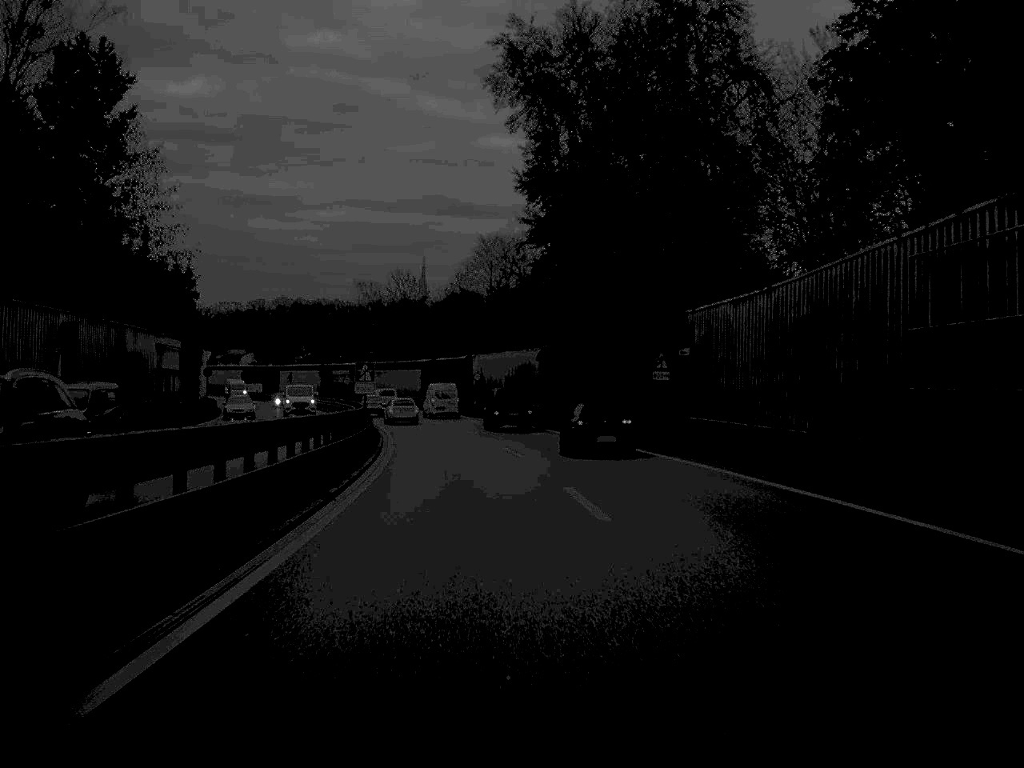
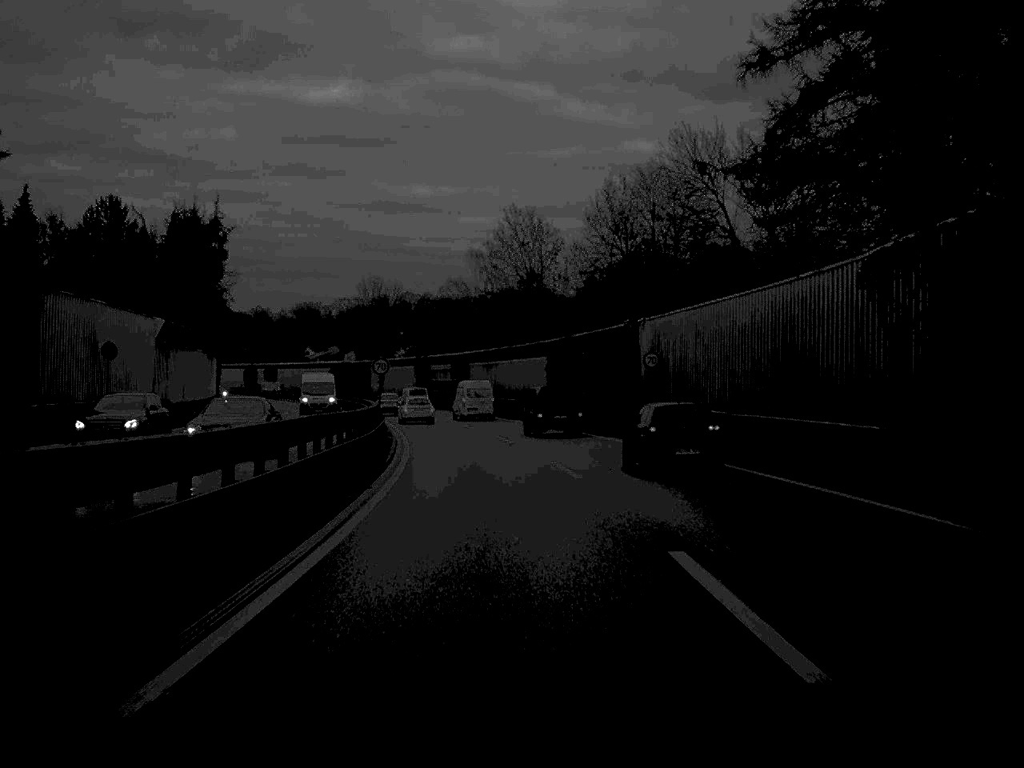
(-2.6, +45.1) m; -6°
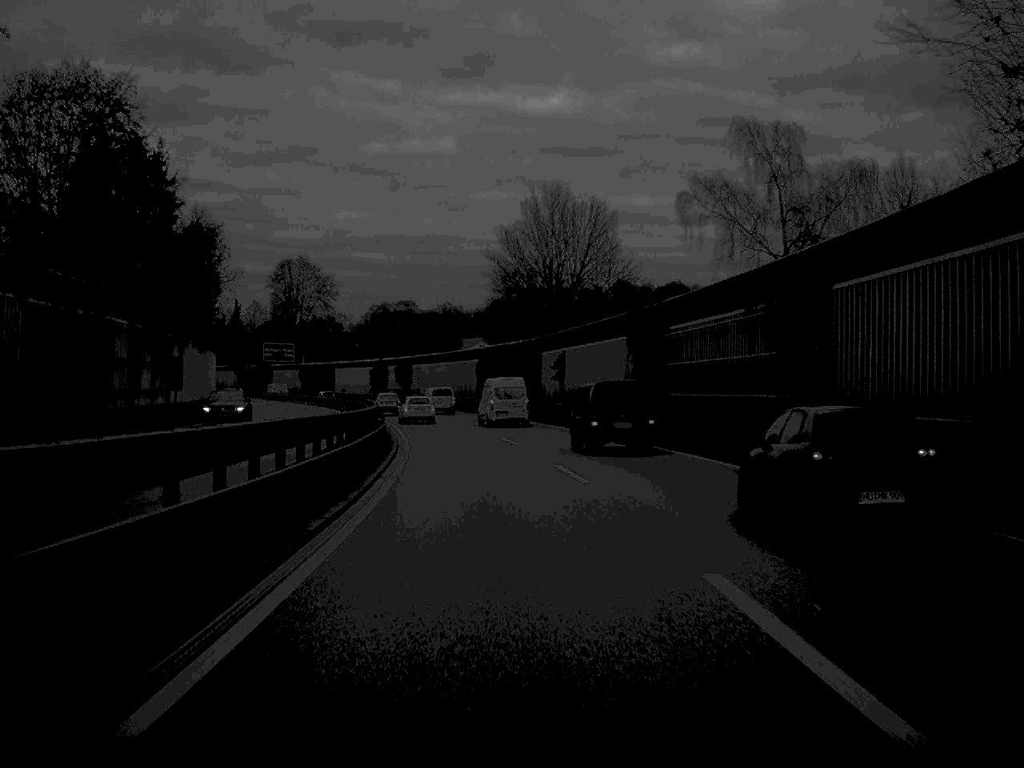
(-6.0, +72.7) m; -10°
